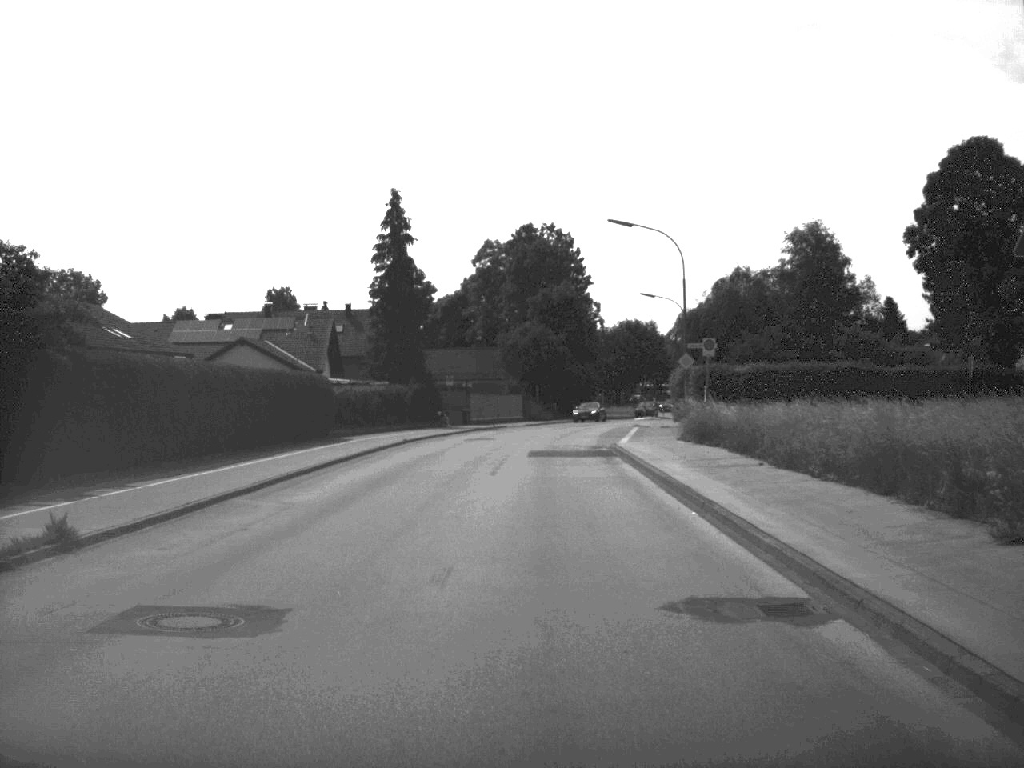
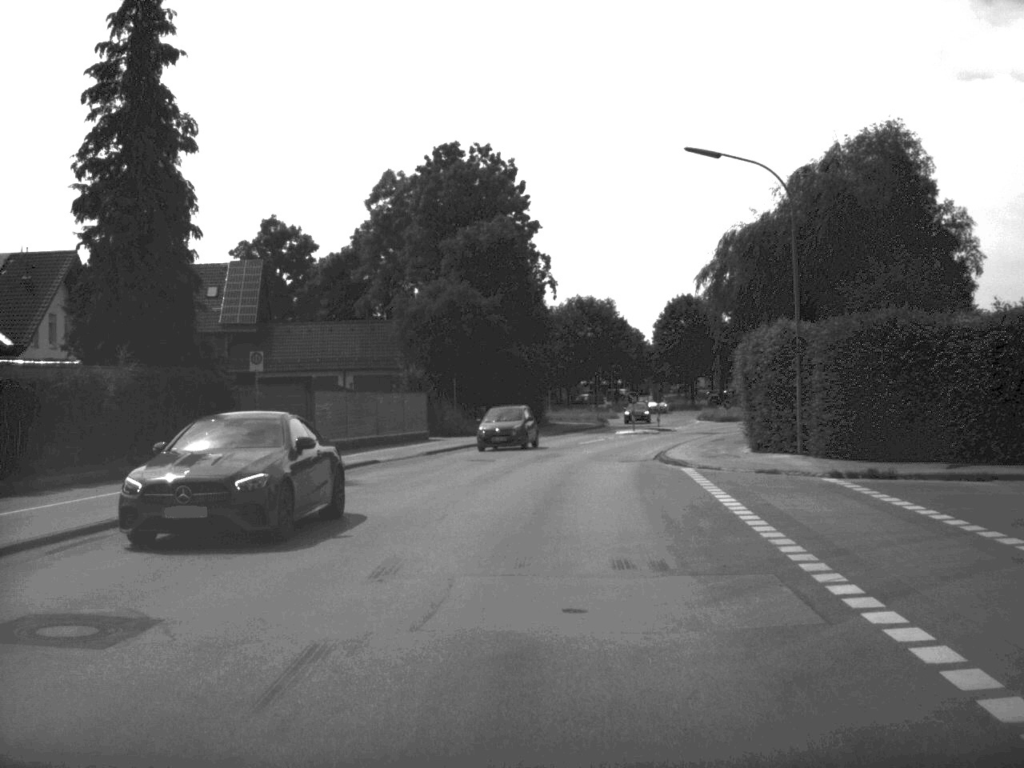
(+0.9, +40.1) m; +3°
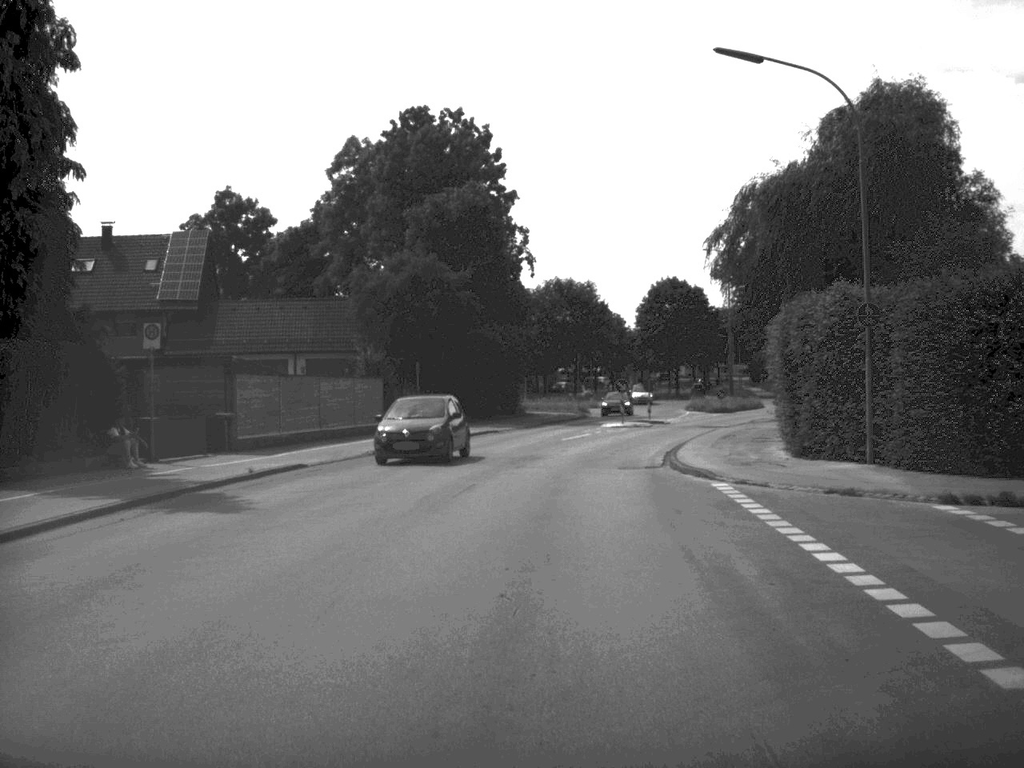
(+0.1, +7.8) m; +1°
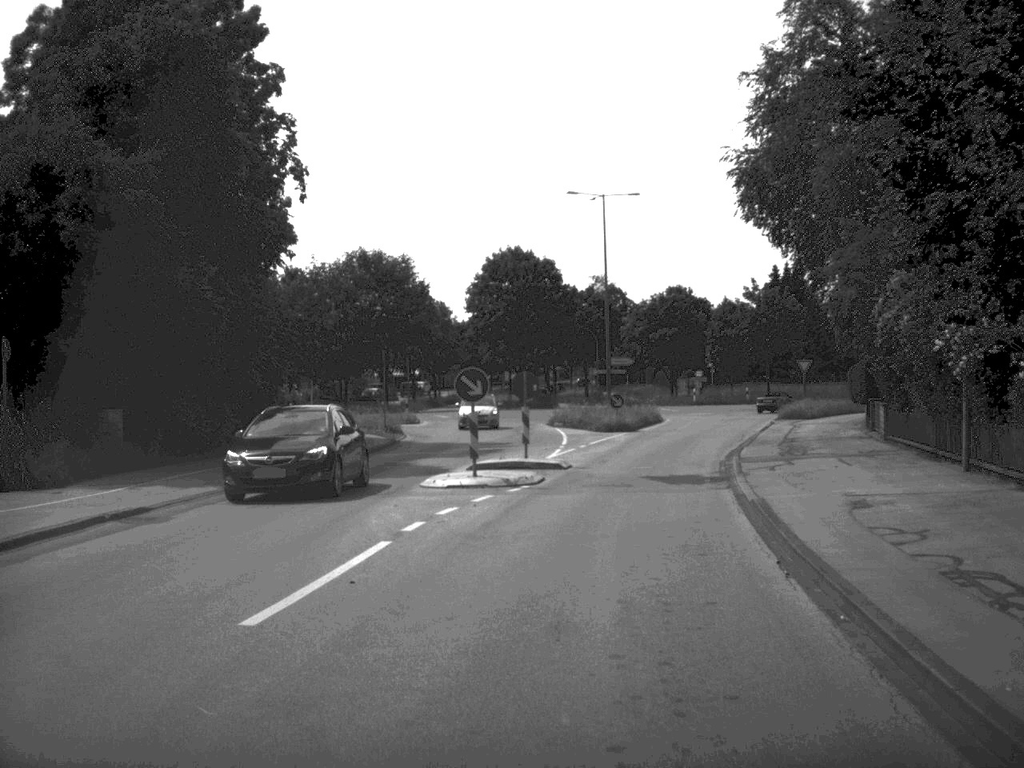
(+1.6, +30.9) m; +8°
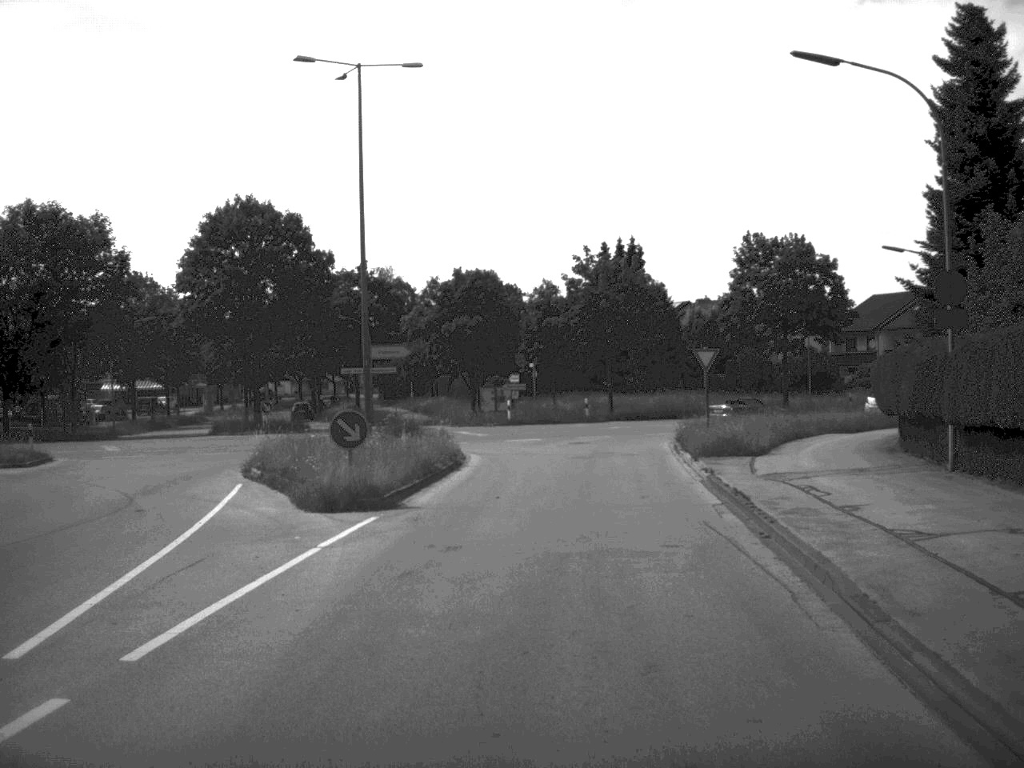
(+2.8, +29.5) m; +9°
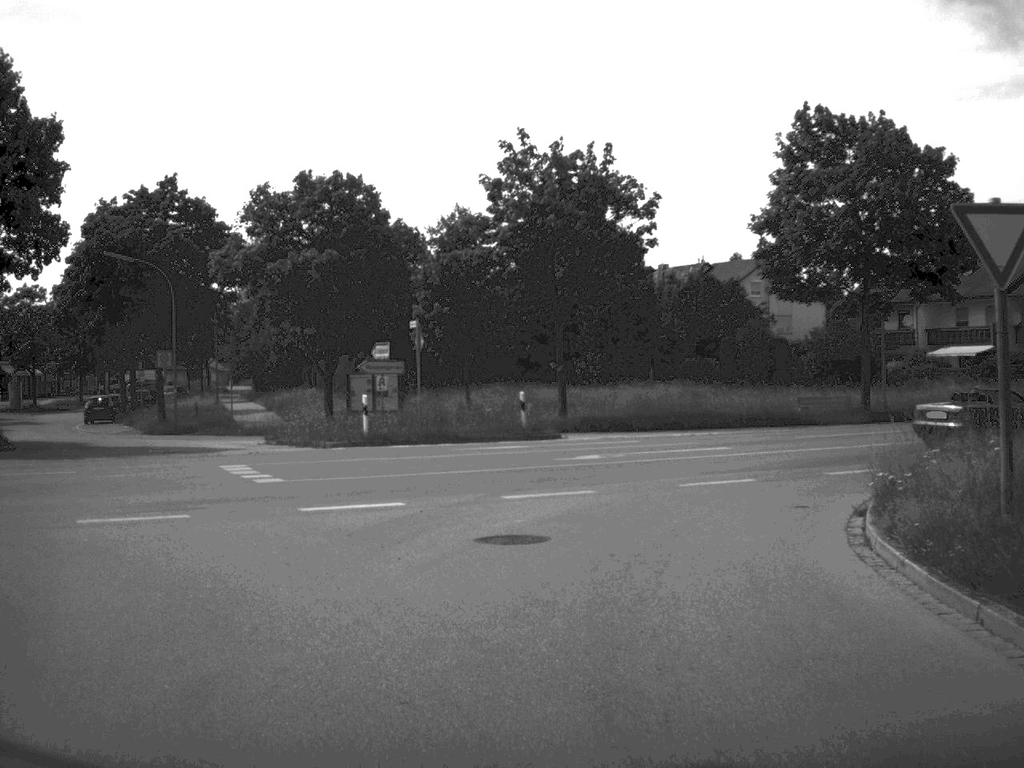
(+1.1, +30.8) m; +3°
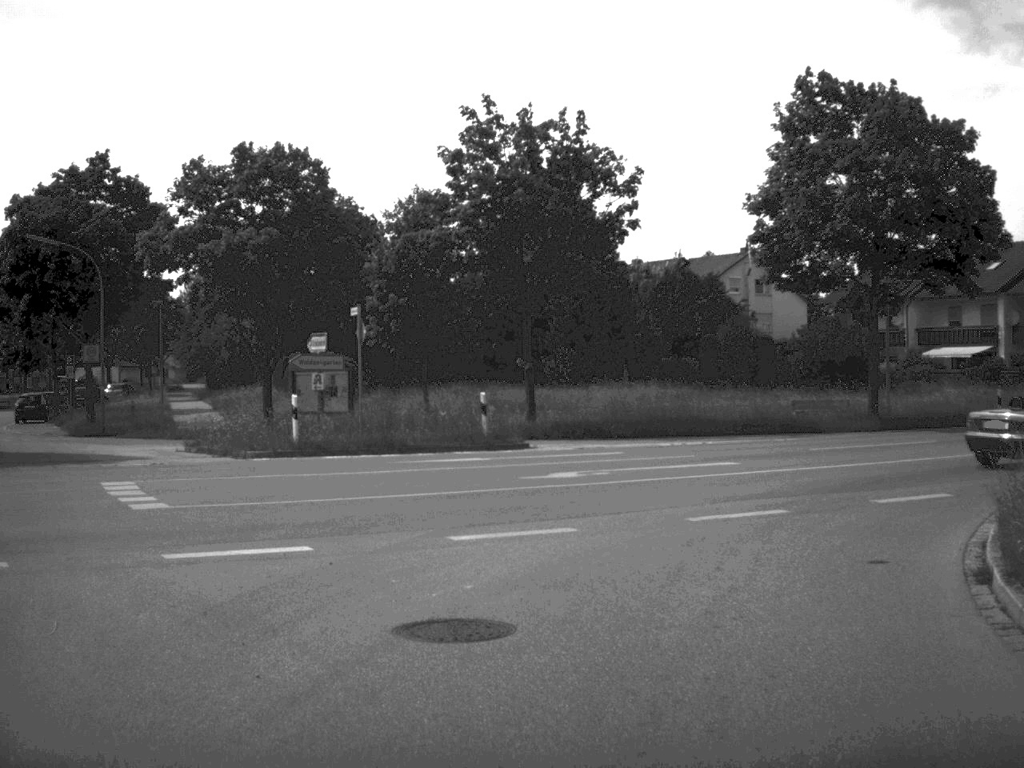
(+0.1, +4.9) m; +2°
